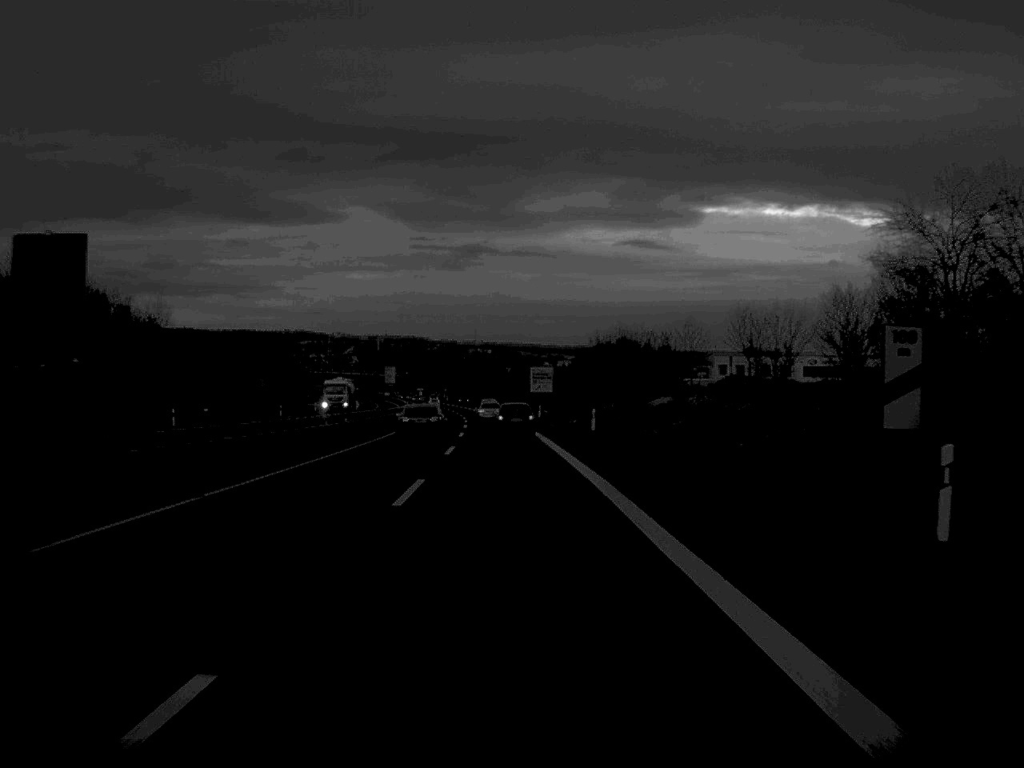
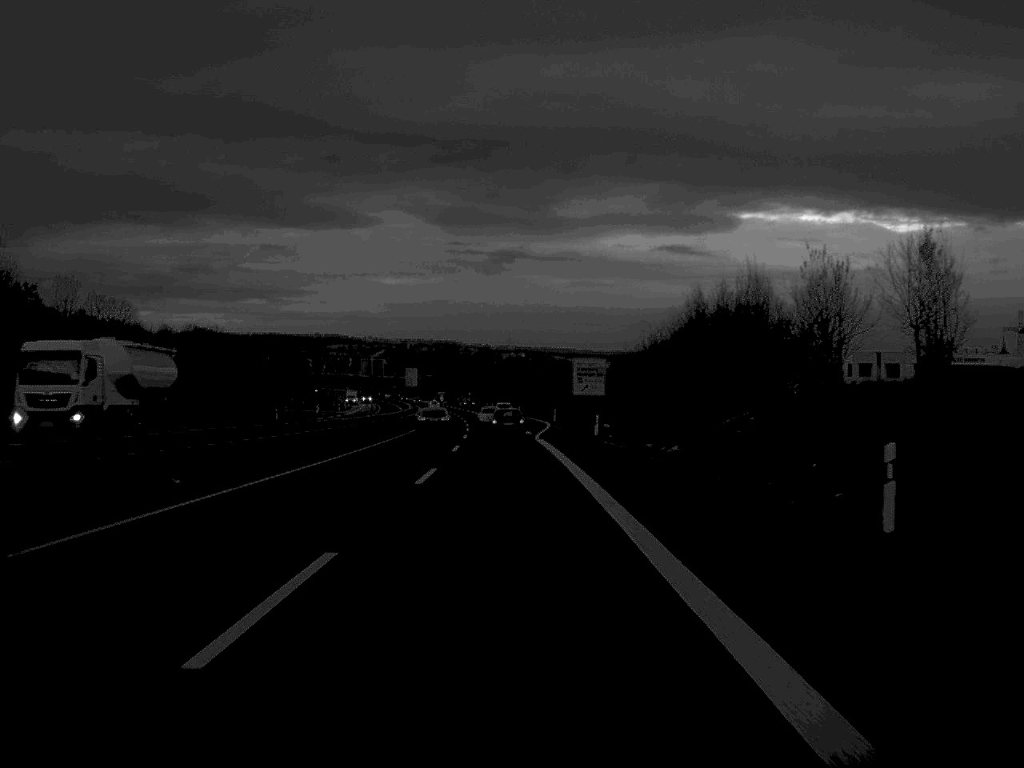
(-0.6, +47.9) m; -2°
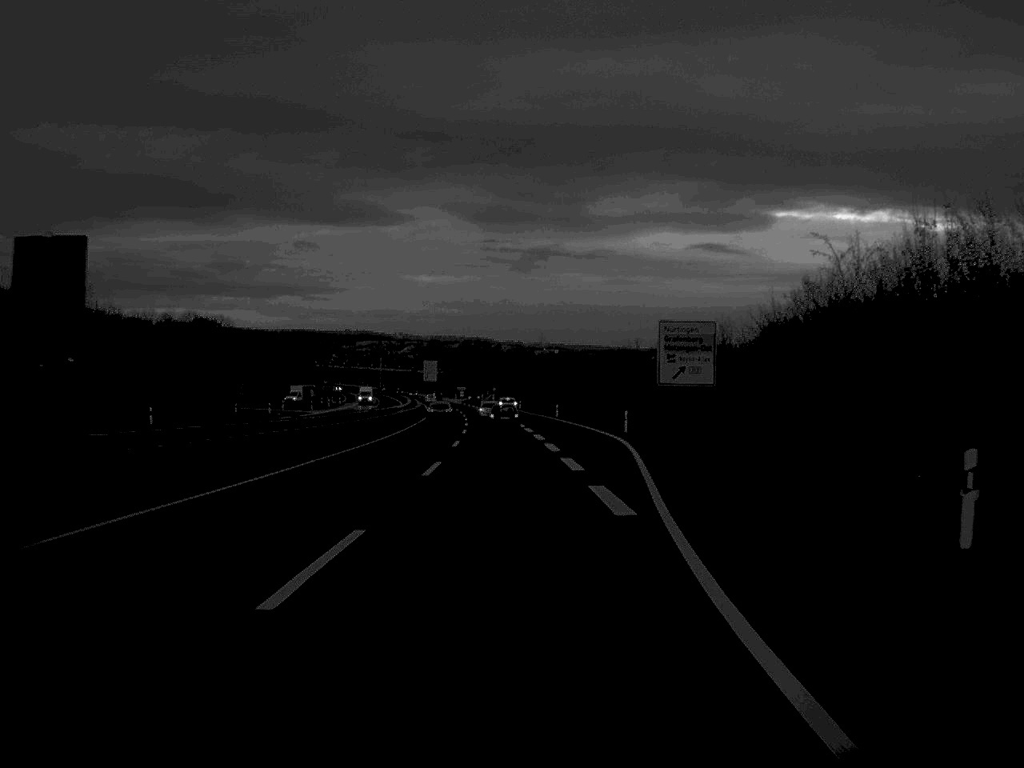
(-0.7, +52.0) m; -1°
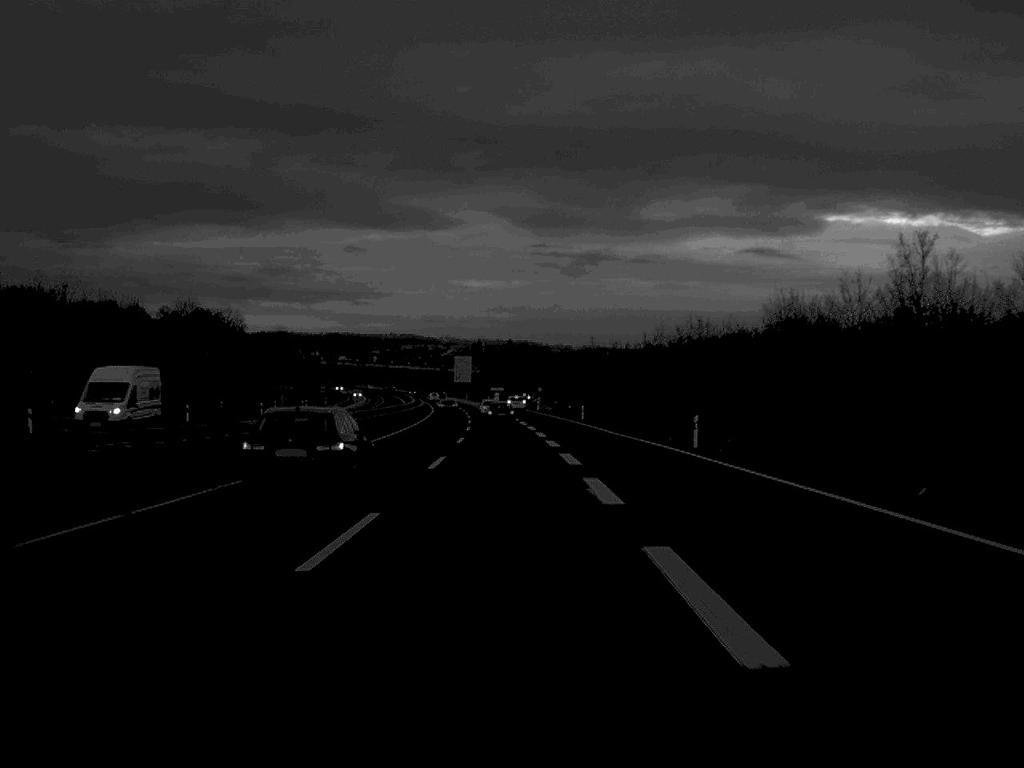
(-1.3, +70.1) m; -2°
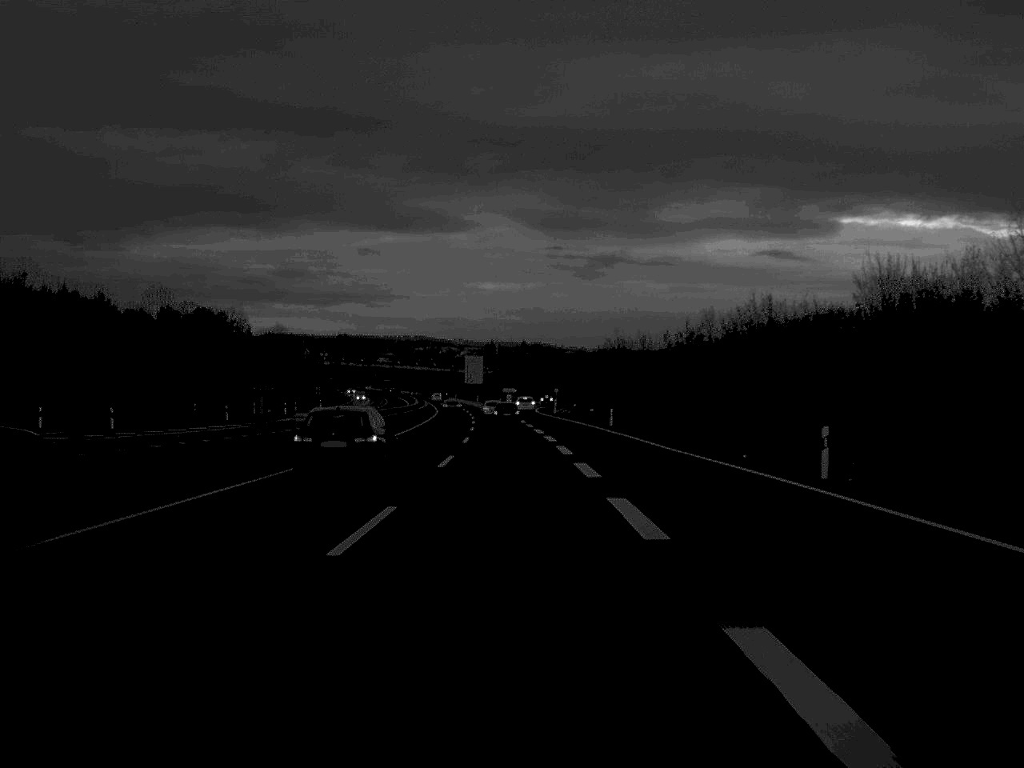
(-0.1, +16.8) m; -1°
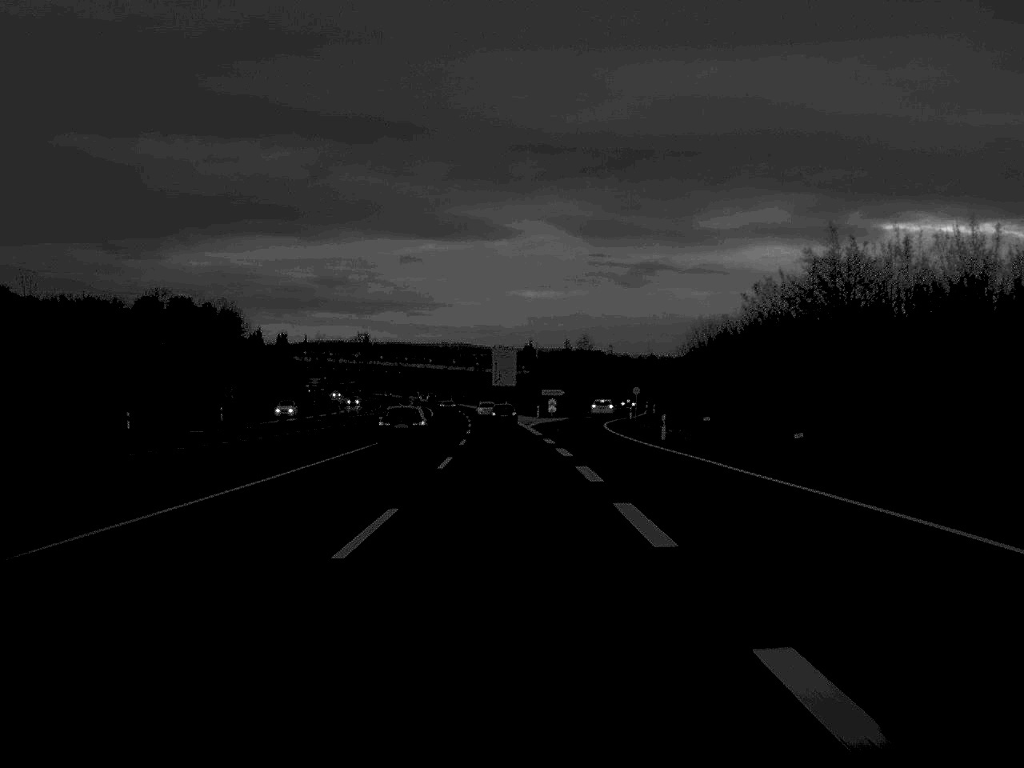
(-1.1, +72.1) m; -2°
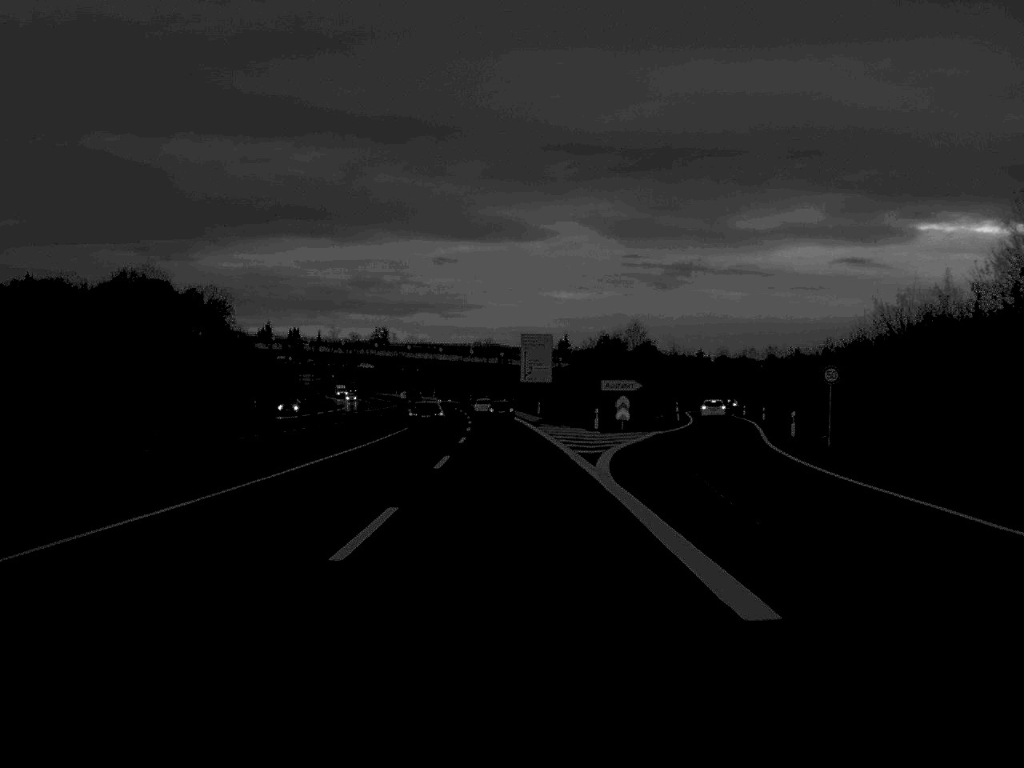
(-0.7, +52.6) m; -1°
